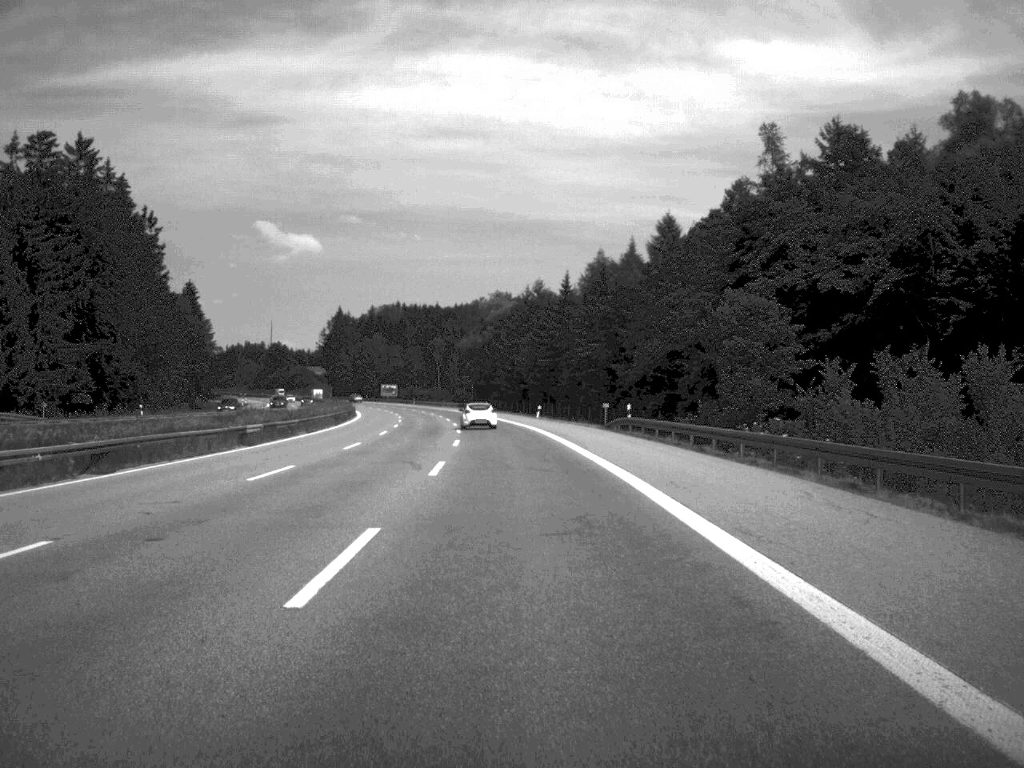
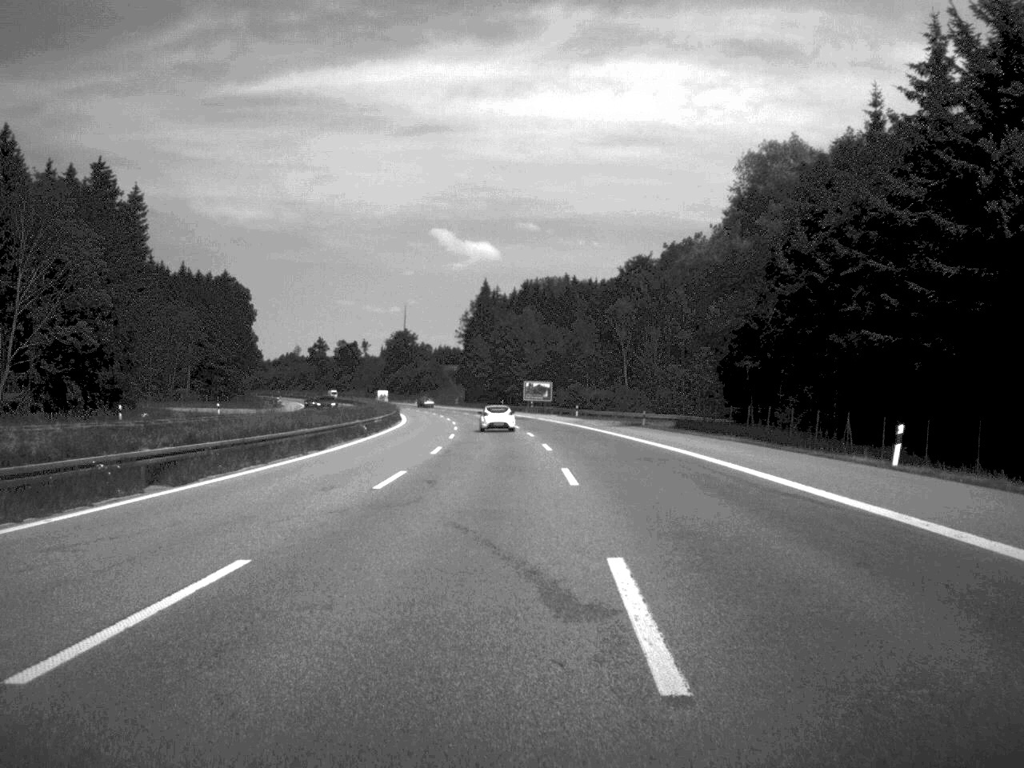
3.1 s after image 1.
(-9.4, +122.8) m; -8°
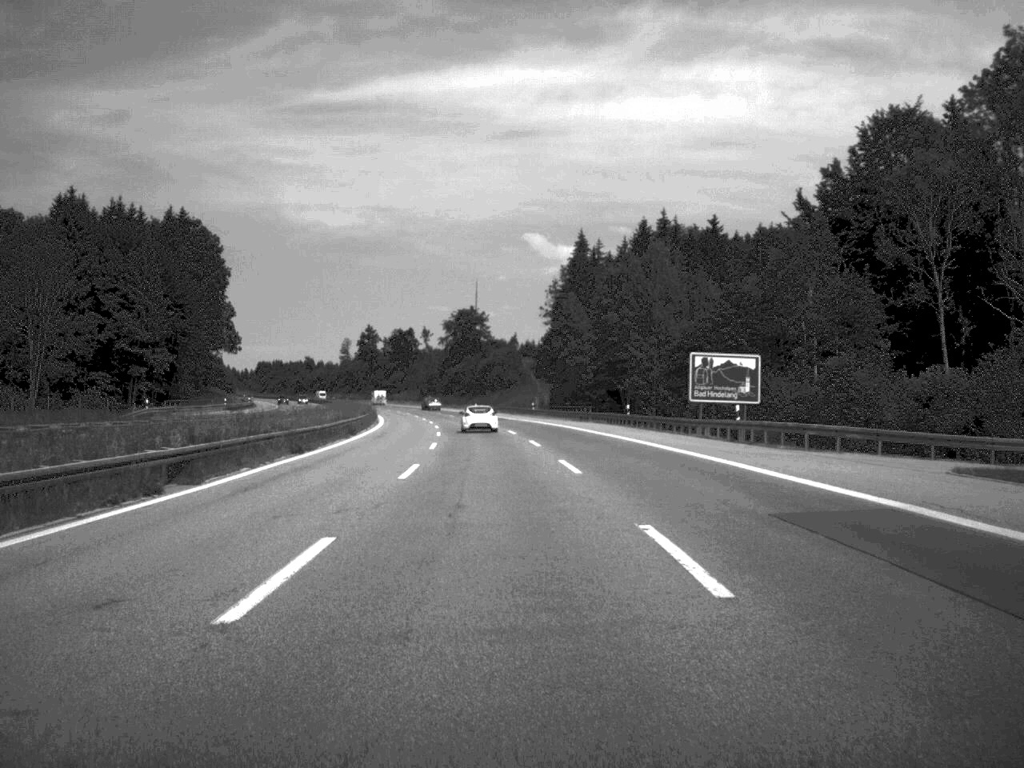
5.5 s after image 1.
(-3.7, +99.7) m; -4°
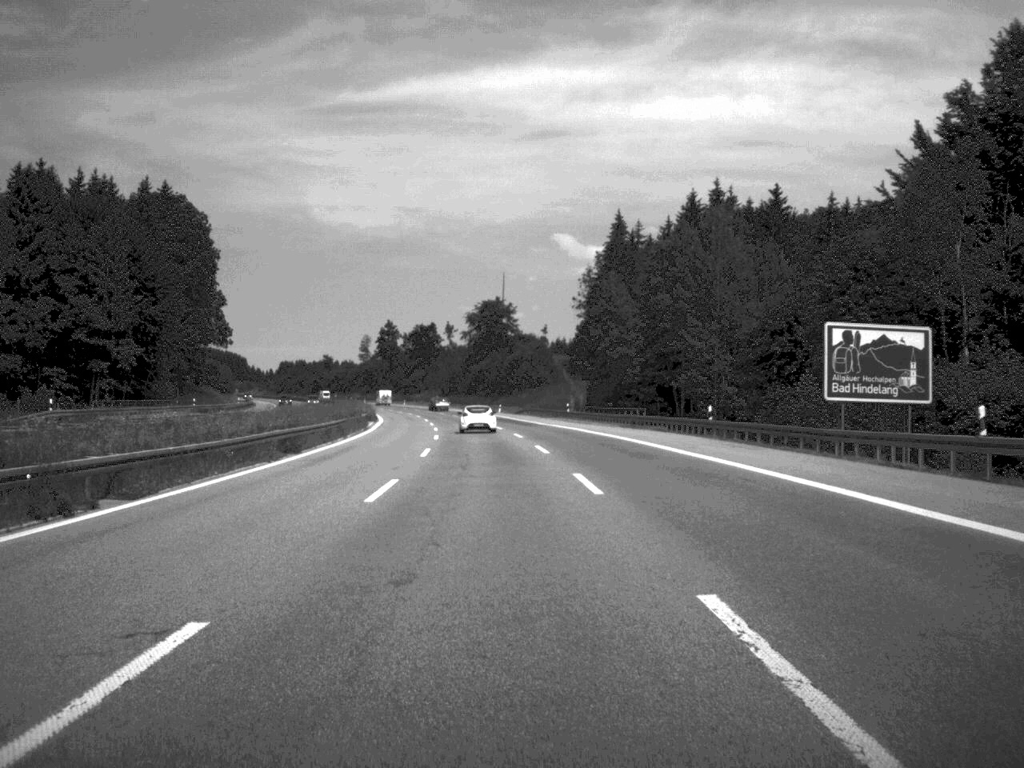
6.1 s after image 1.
(-0.3, +23.5) m; -1°
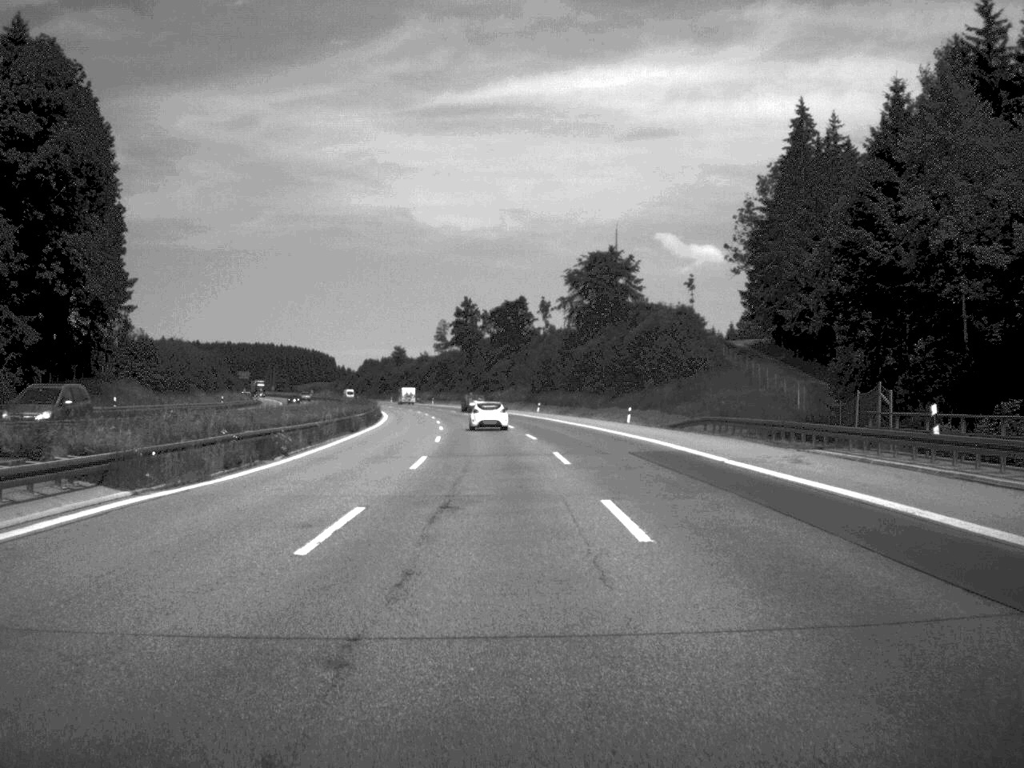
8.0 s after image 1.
(-3.1, +75.7) m; -5°
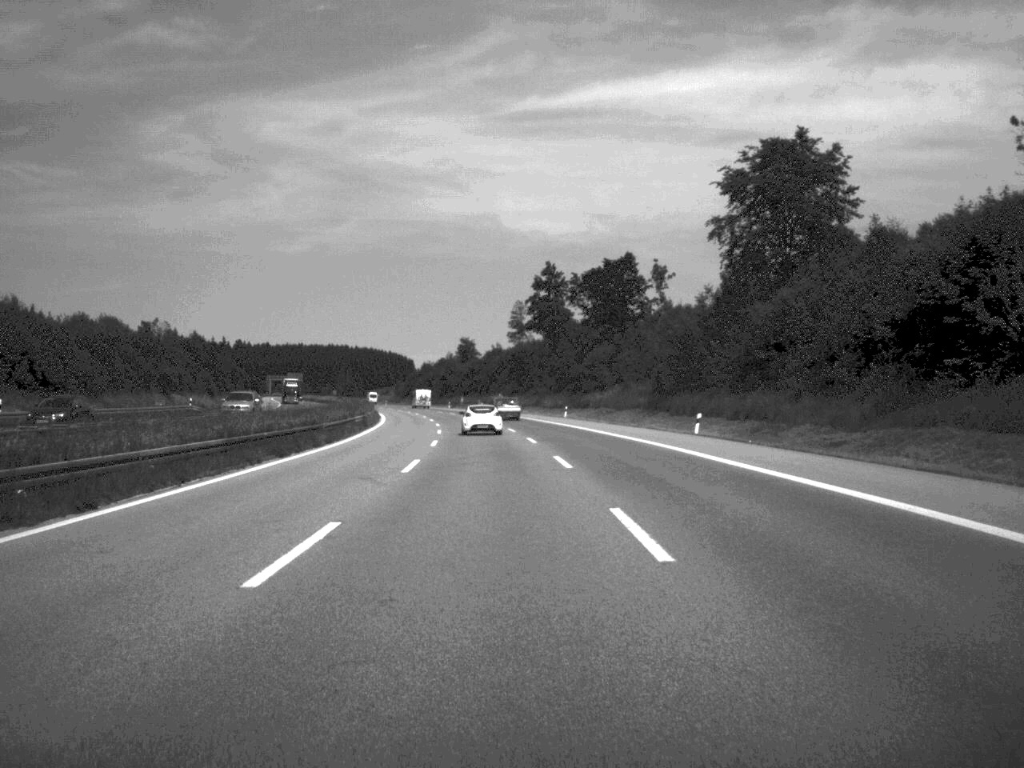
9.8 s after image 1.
(-2.5, +70.6) m; -4°
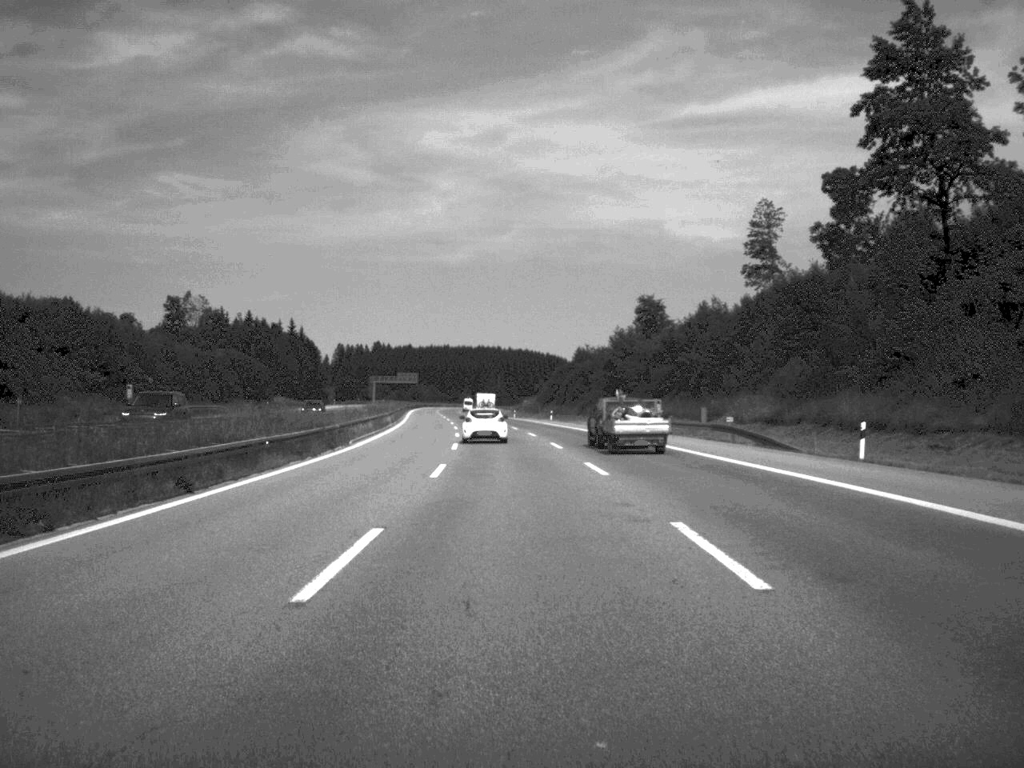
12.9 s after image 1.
(-8.1, +121.7) m; -7°
